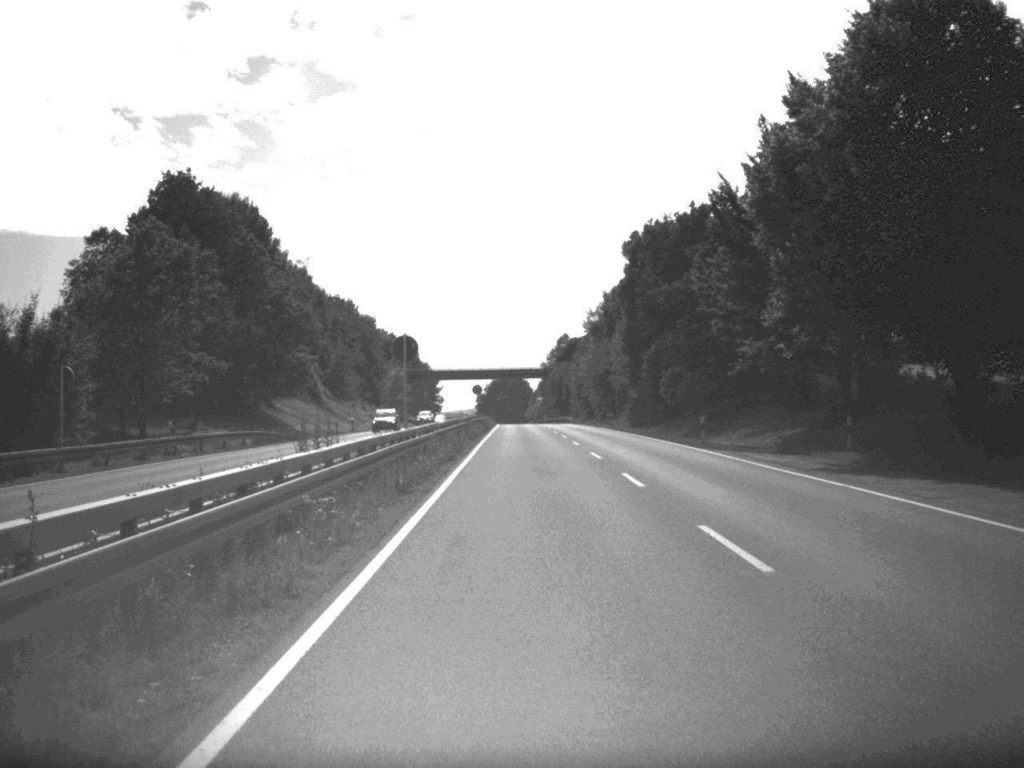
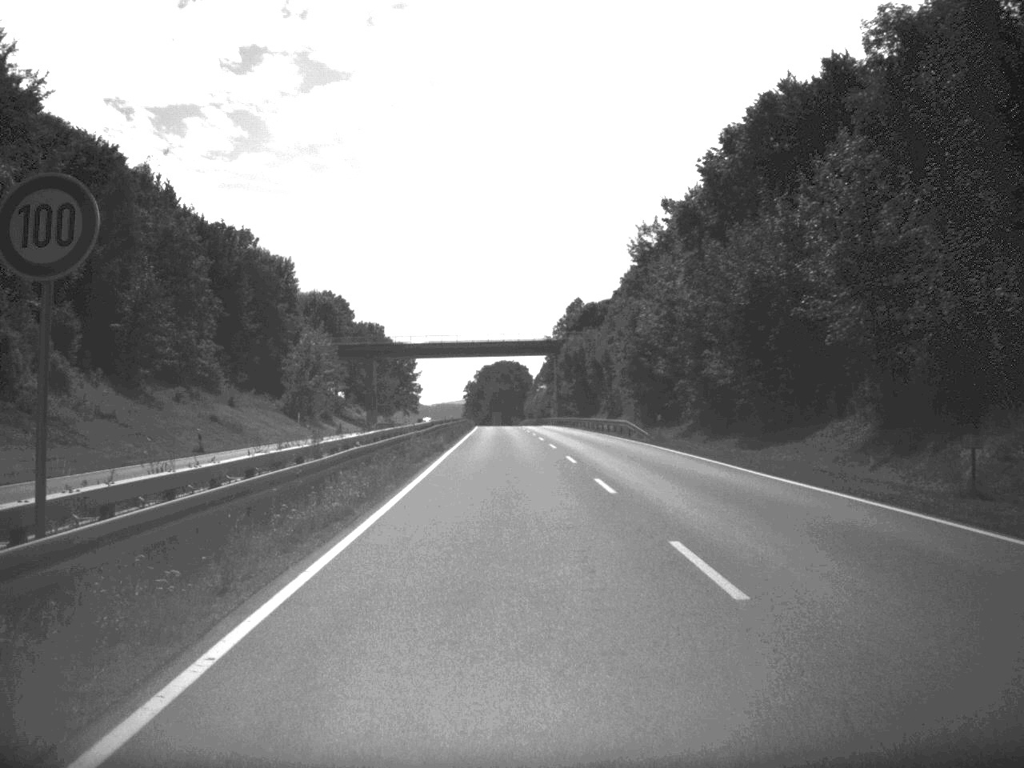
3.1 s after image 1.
(-0.5, +83.8) m; 0°
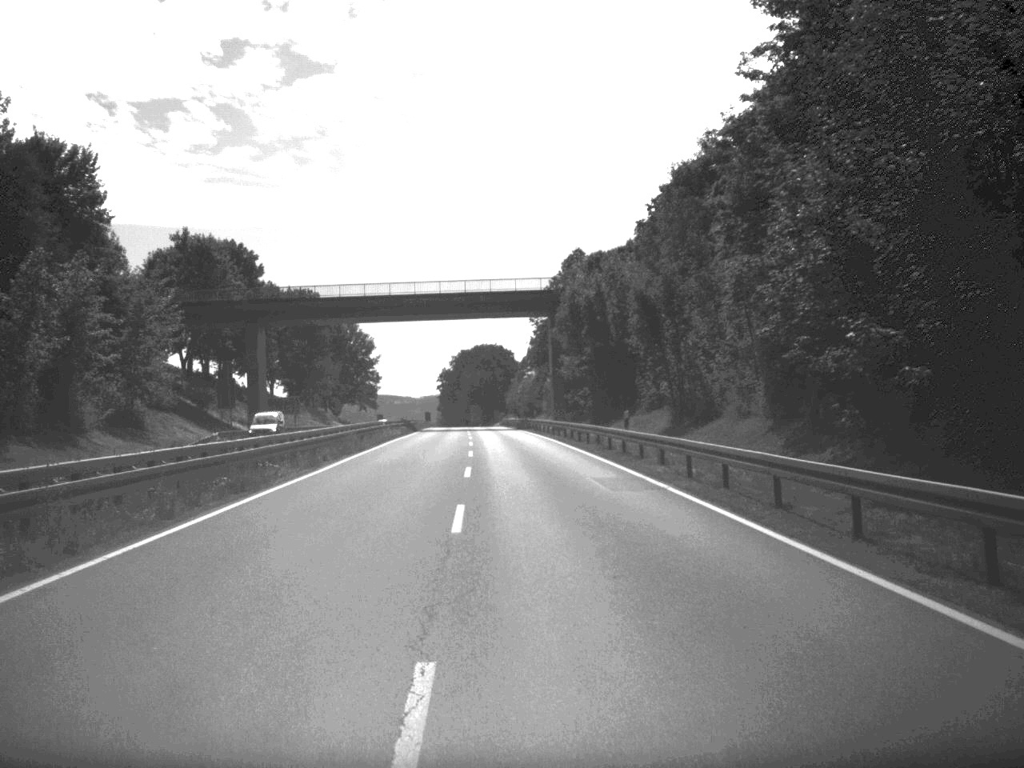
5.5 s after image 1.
(+0.8, +65.1) m; 0°
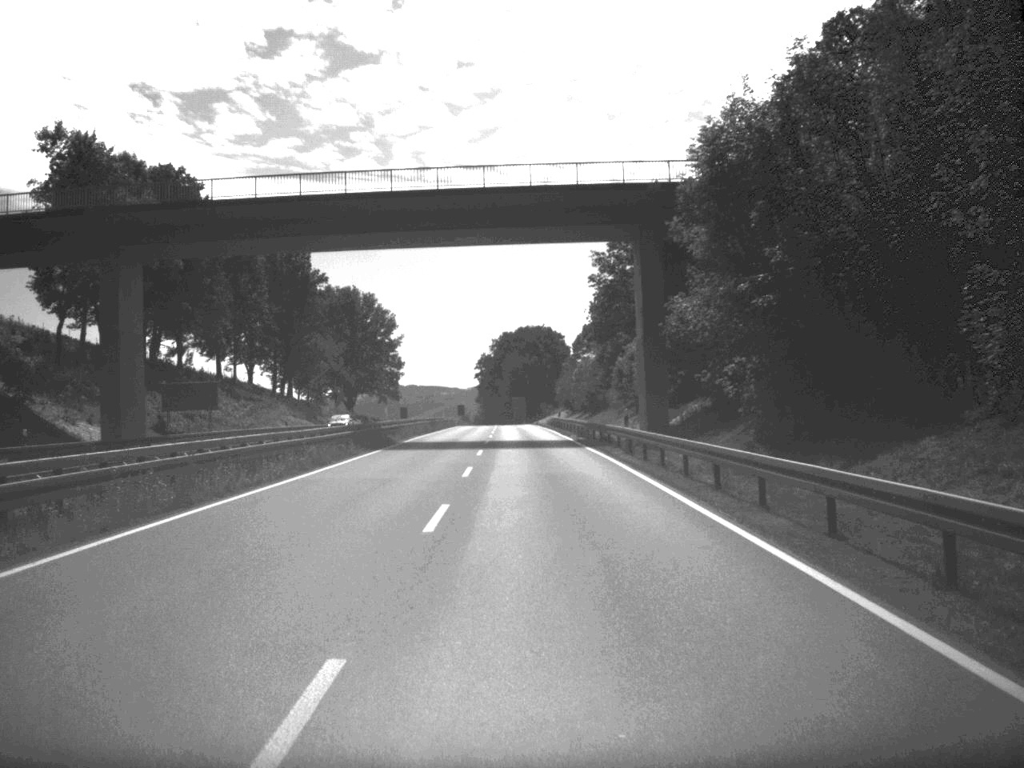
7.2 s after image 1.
(-1.1, +47.4) m; -2°
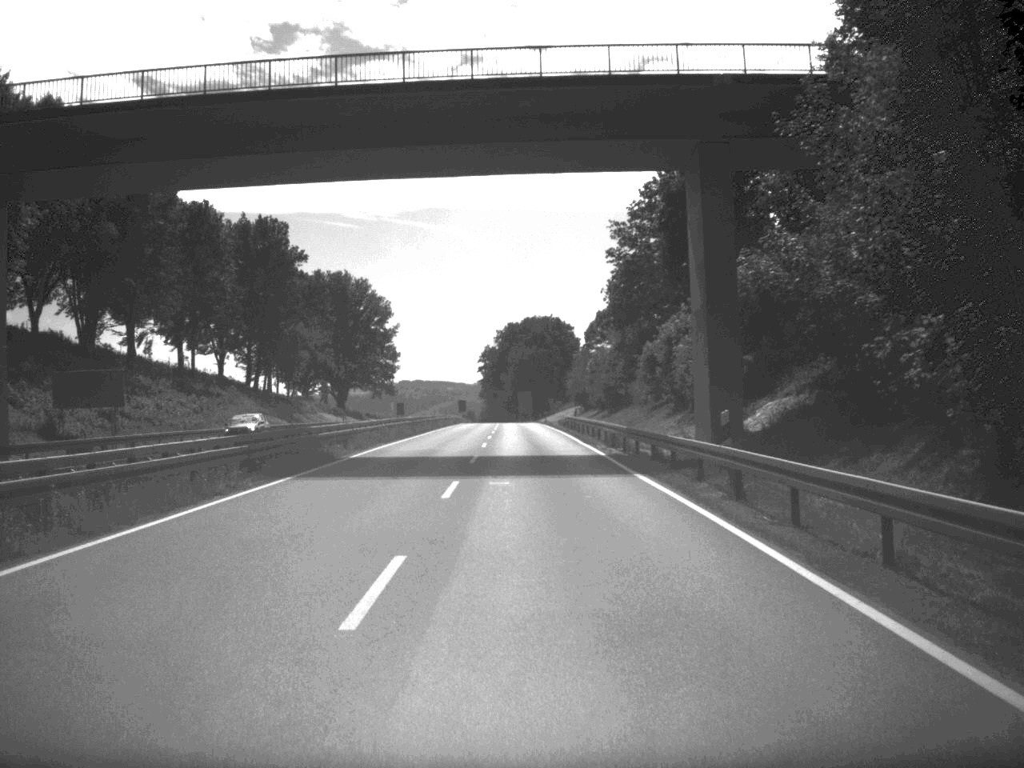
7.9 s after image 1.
(-0.1, +18.3) m; 0°
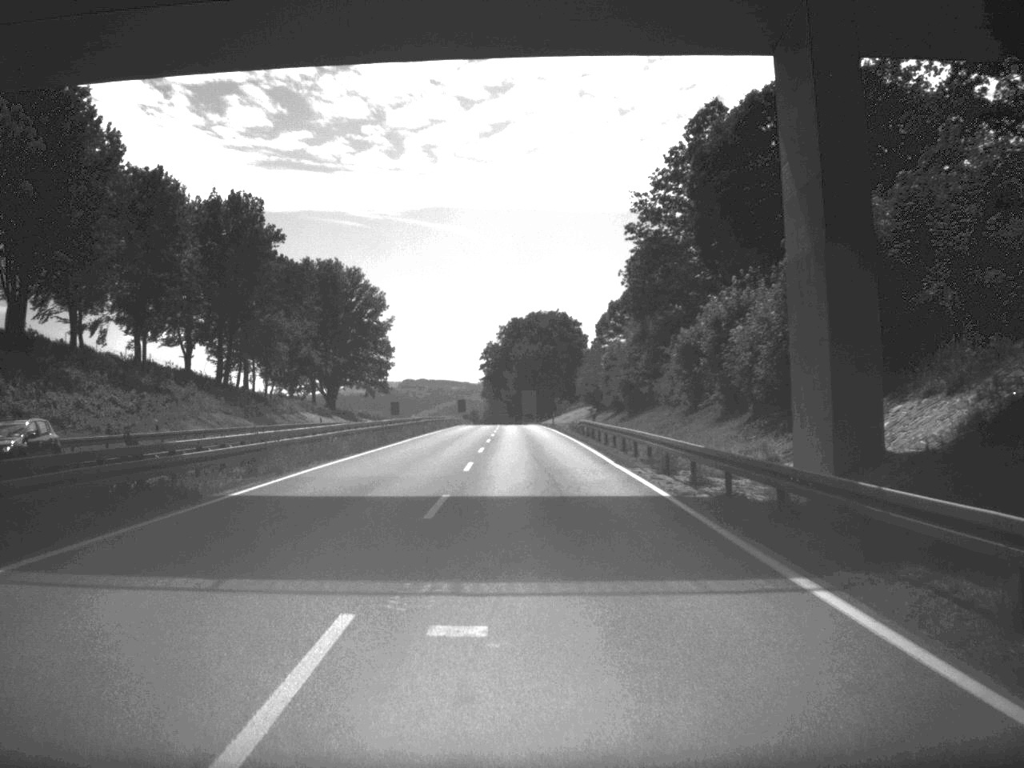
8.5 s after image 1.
(0.0, +15.3) m; 0°
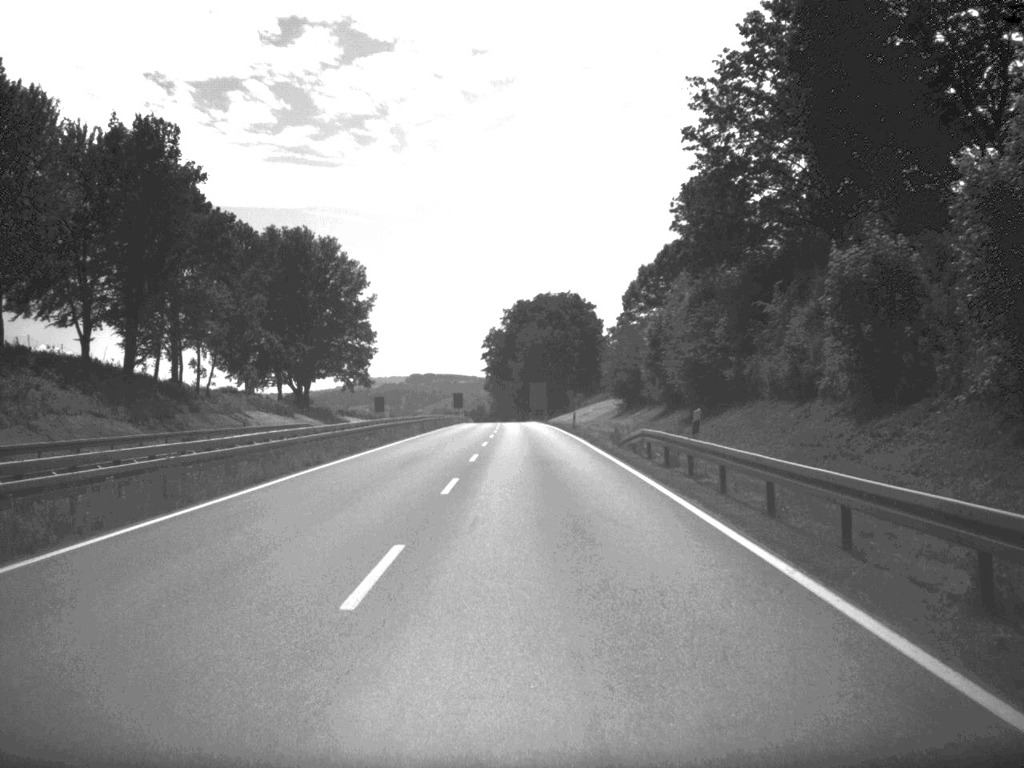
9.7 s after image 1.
(-0.1, +31.0) m; 0°
